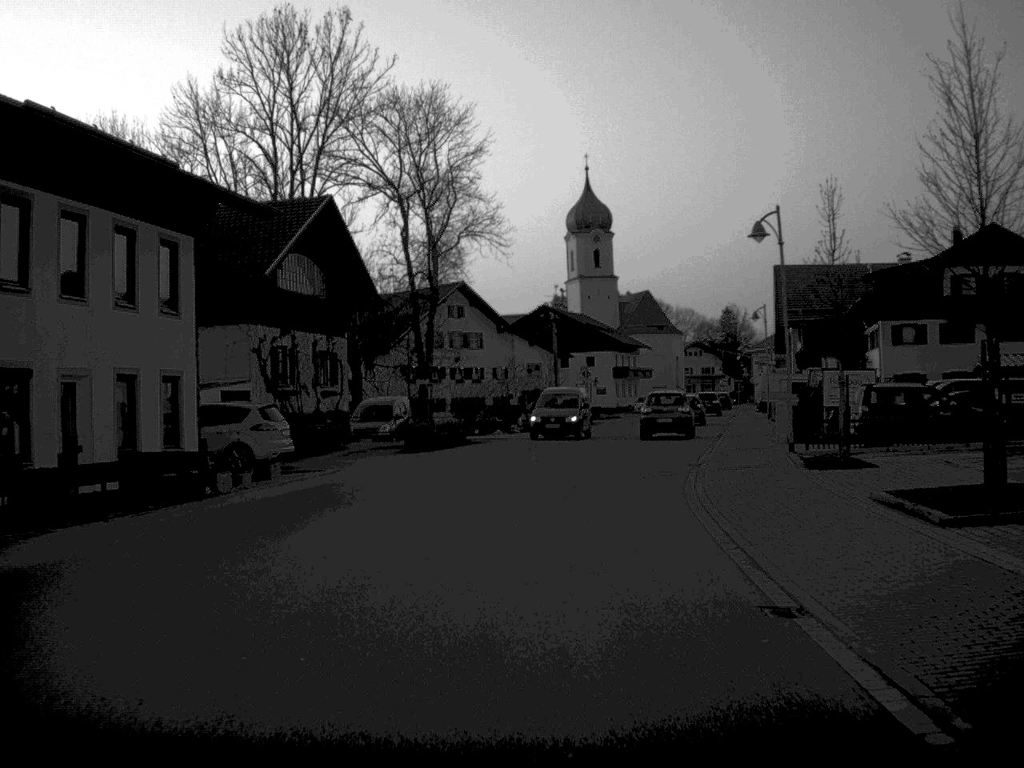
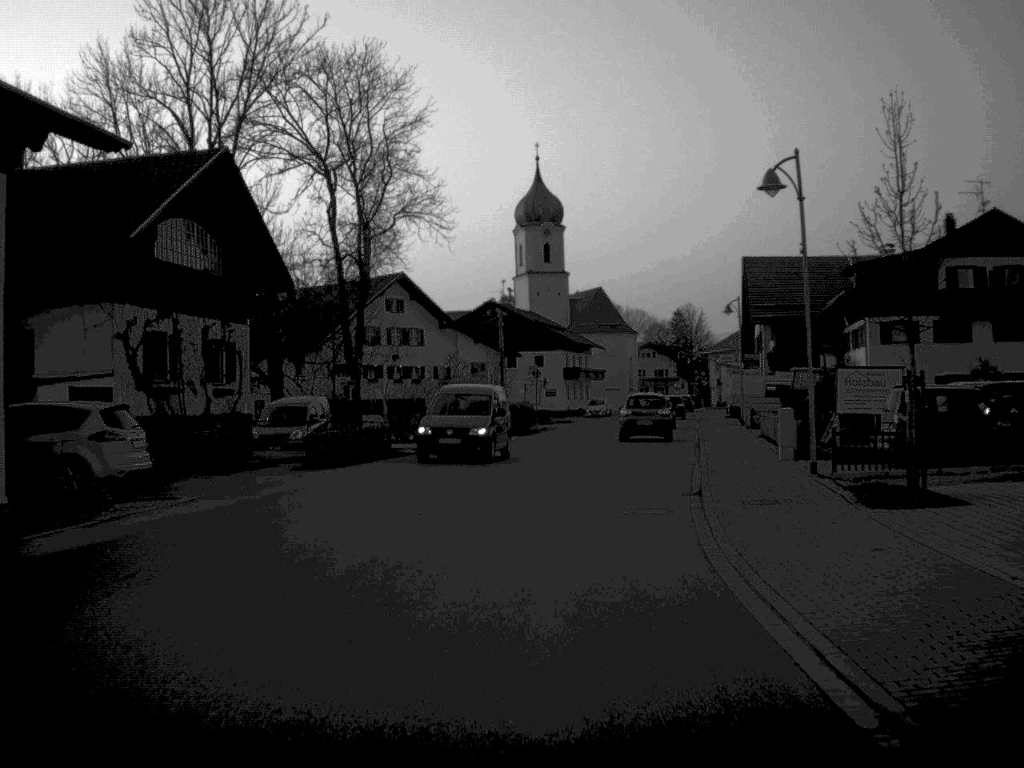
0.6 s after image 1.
(+0.2, +7.7) m; +2°
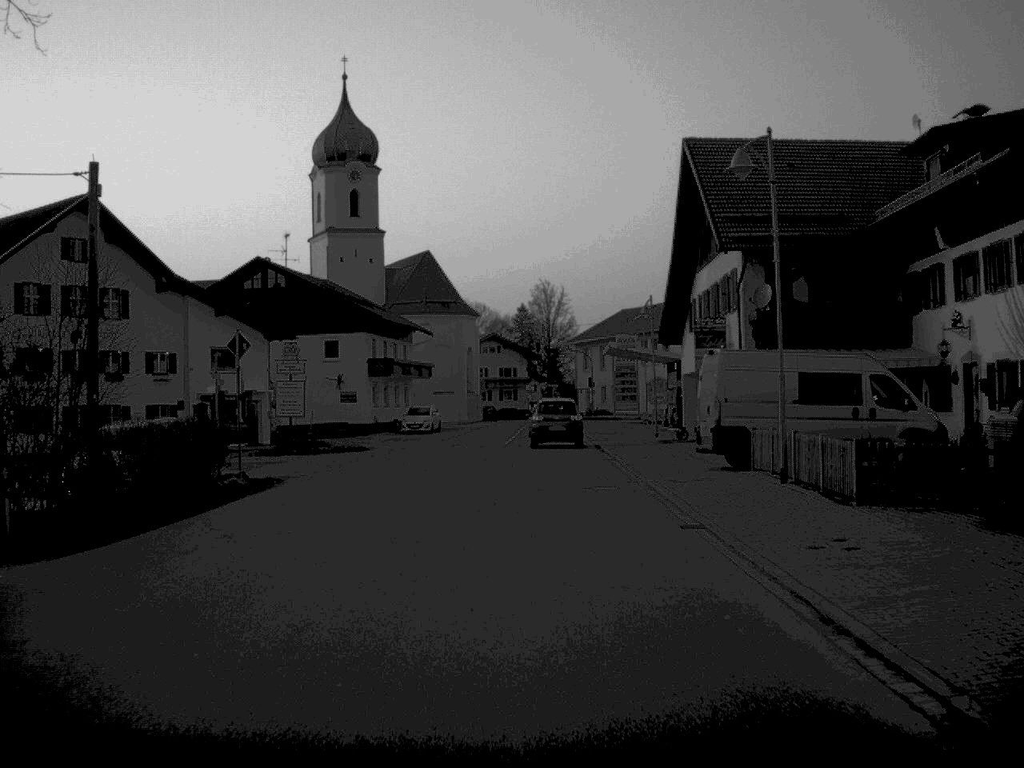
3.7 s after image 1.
(+2.9, +37.8) m; +7°
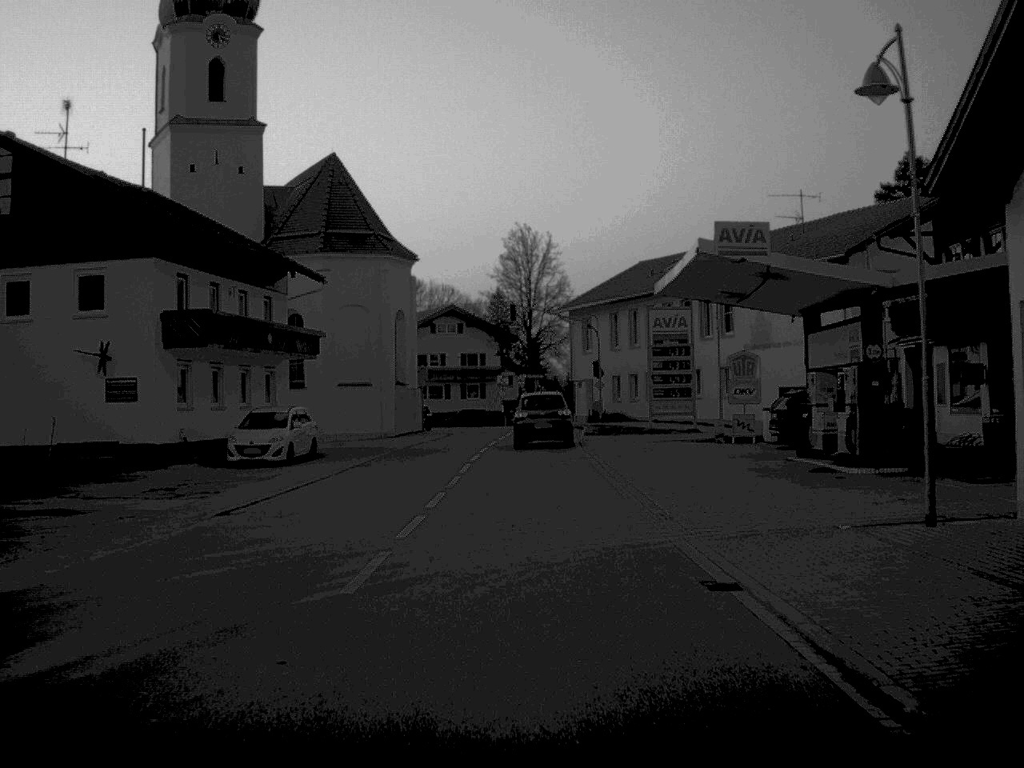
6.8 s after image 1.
(+0.5, +38.3) m; +1°
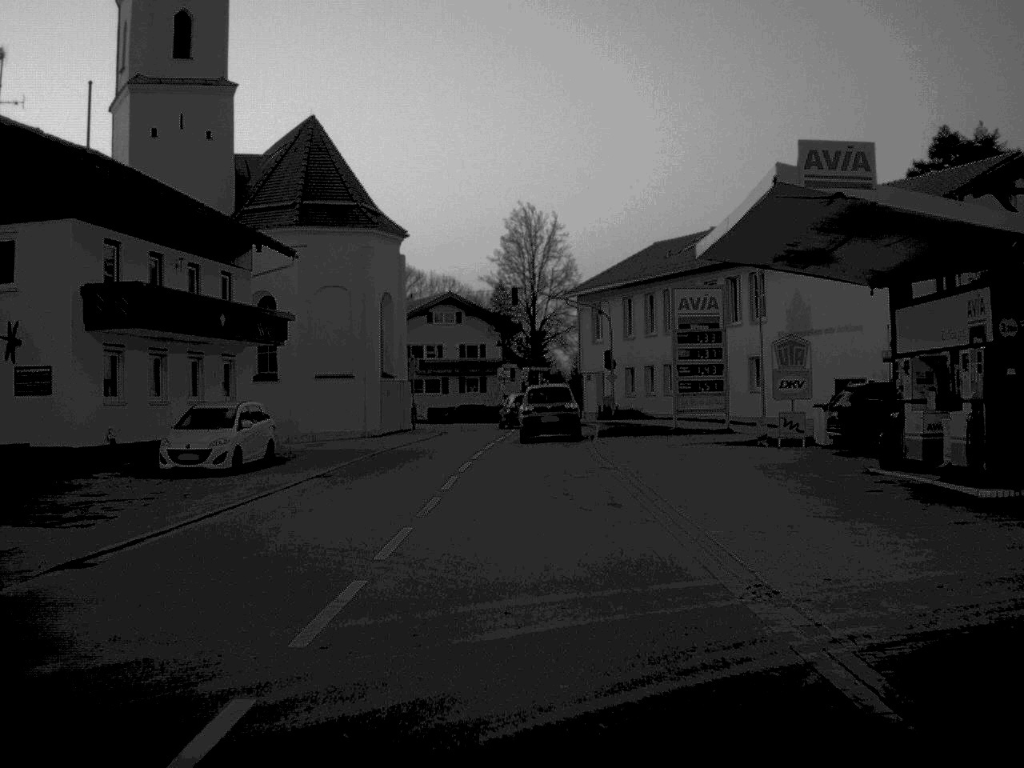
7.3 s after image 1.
(0.0, +6.9) m; 0°
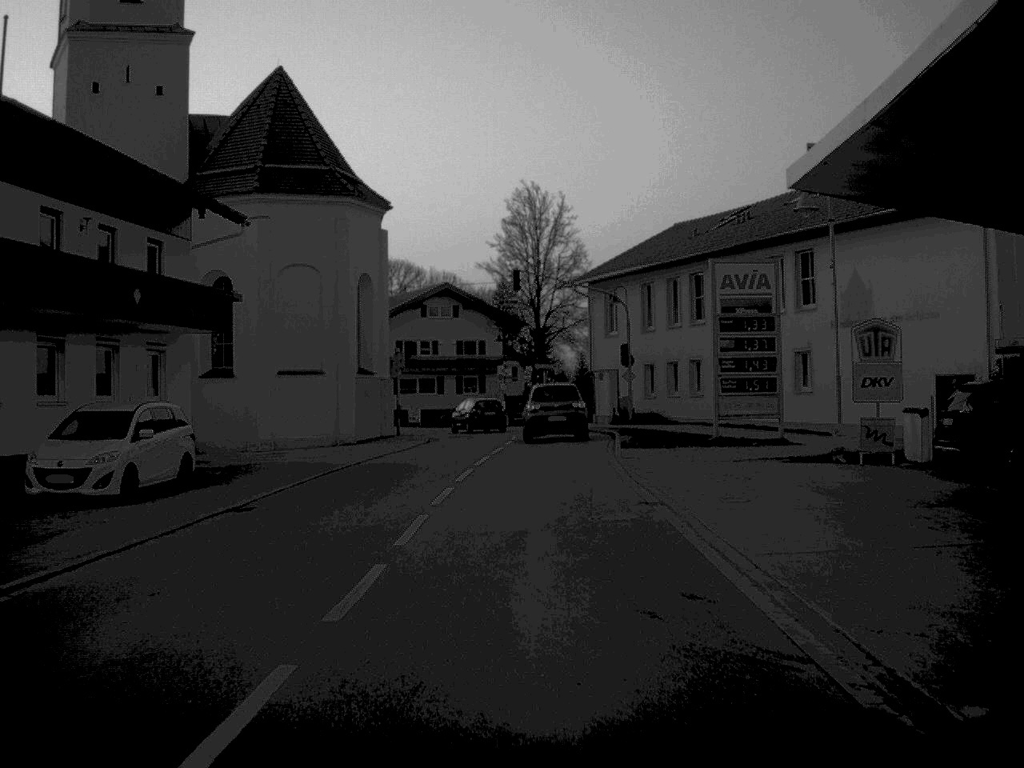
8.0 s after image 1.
(0.0, +8.1) m; 0°
